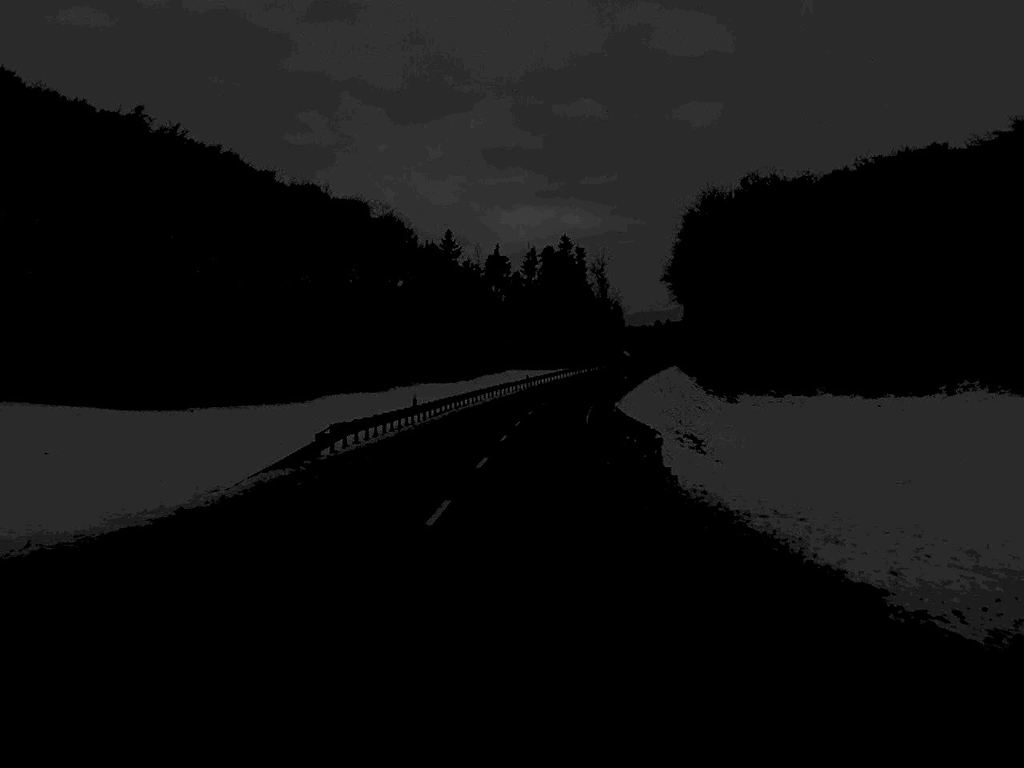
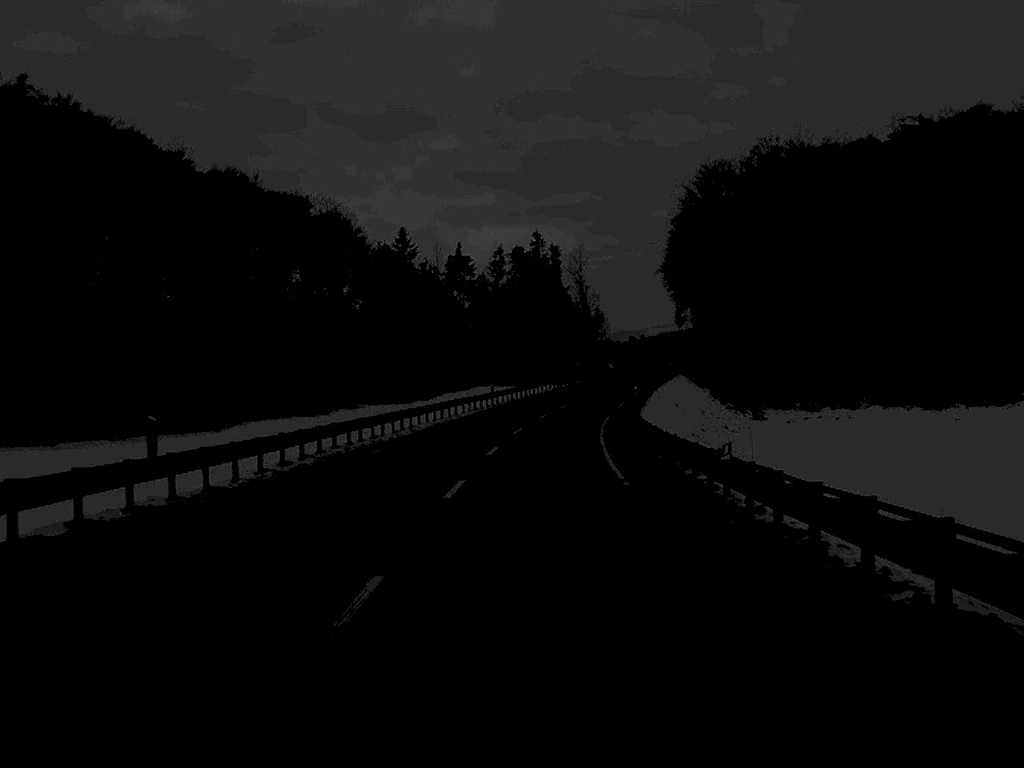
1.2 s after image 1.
(+0.4, +31.8) m; +1°
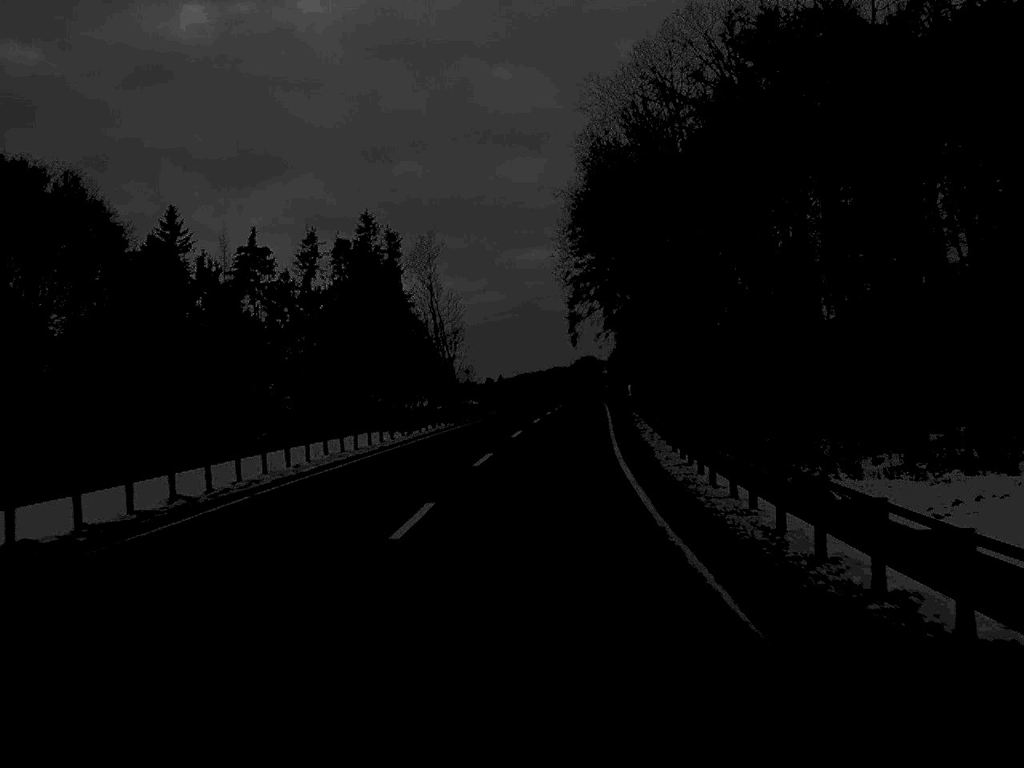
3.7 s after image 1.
(+3.1, +64.9) m; +7°
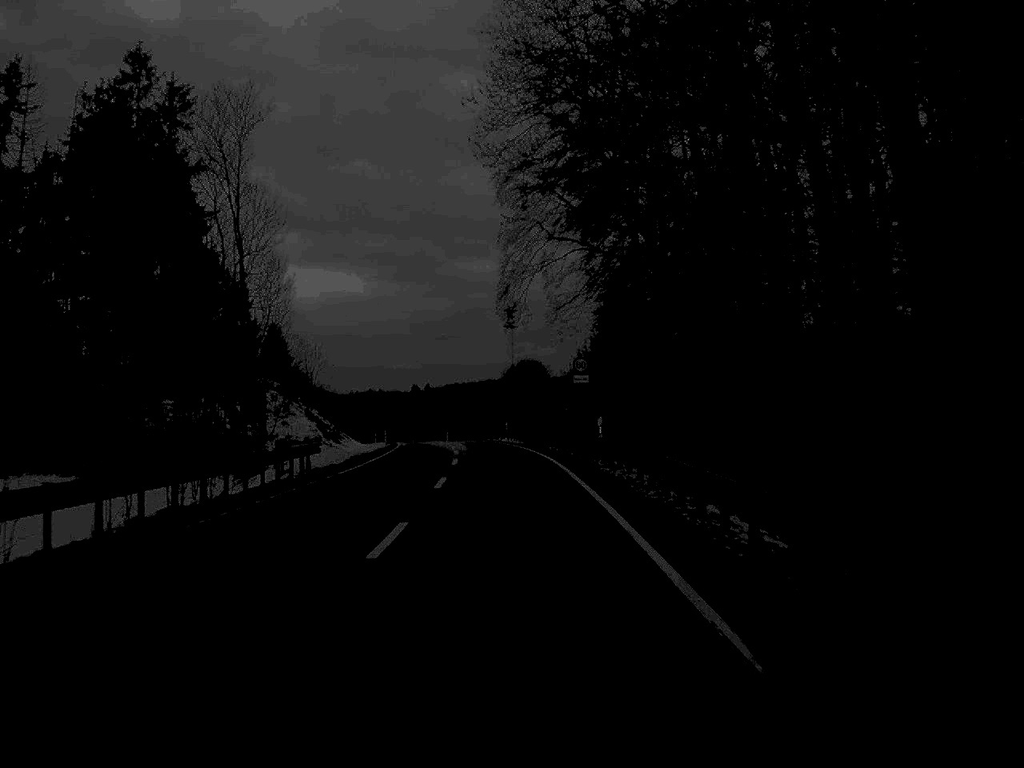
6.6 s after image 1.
(+2.9, +71.6) m; +3°
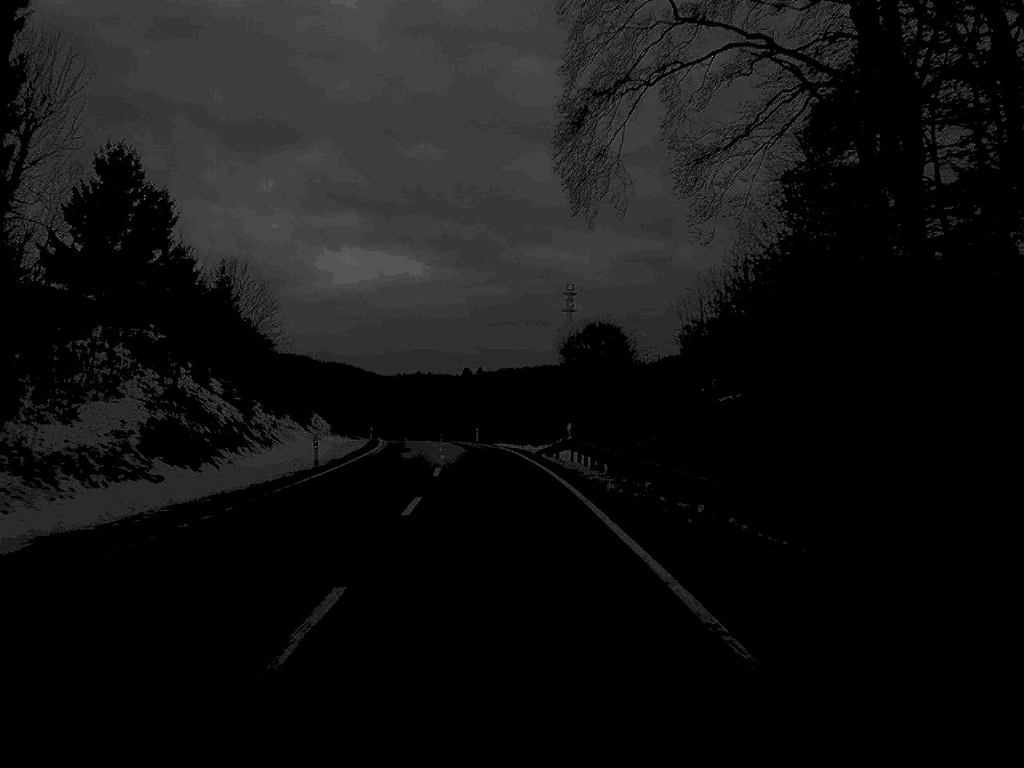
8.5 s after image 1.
(-0.8, +41.9) m; -3°
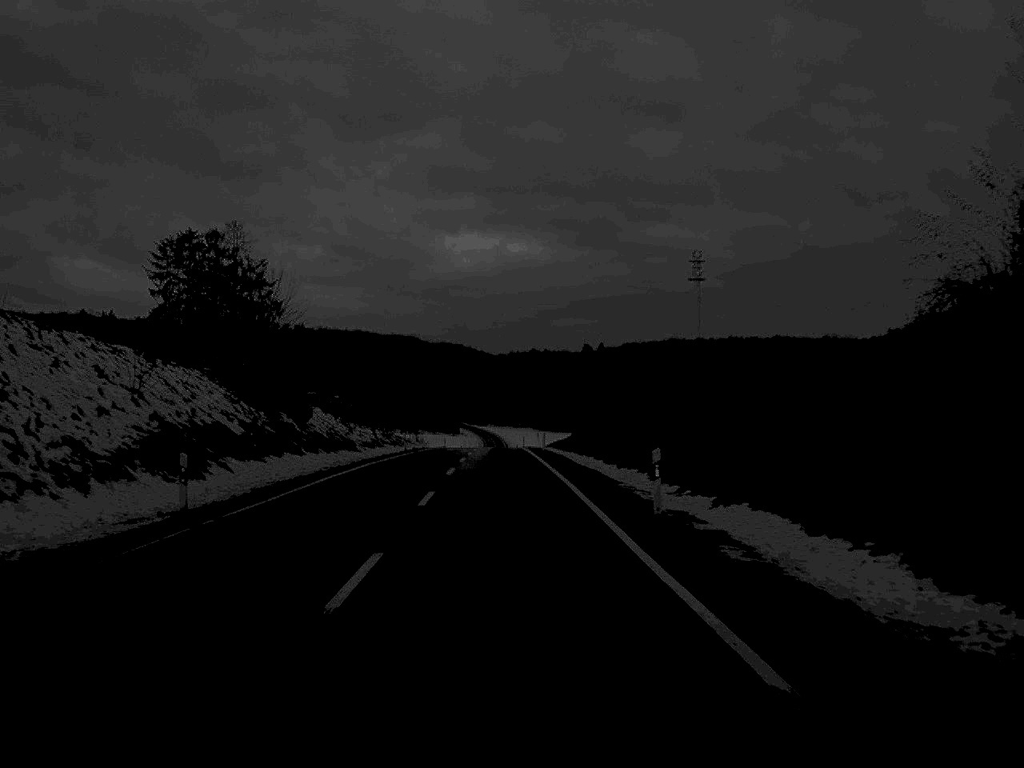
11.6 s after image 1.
(-3.3, +68.6) m; -5°
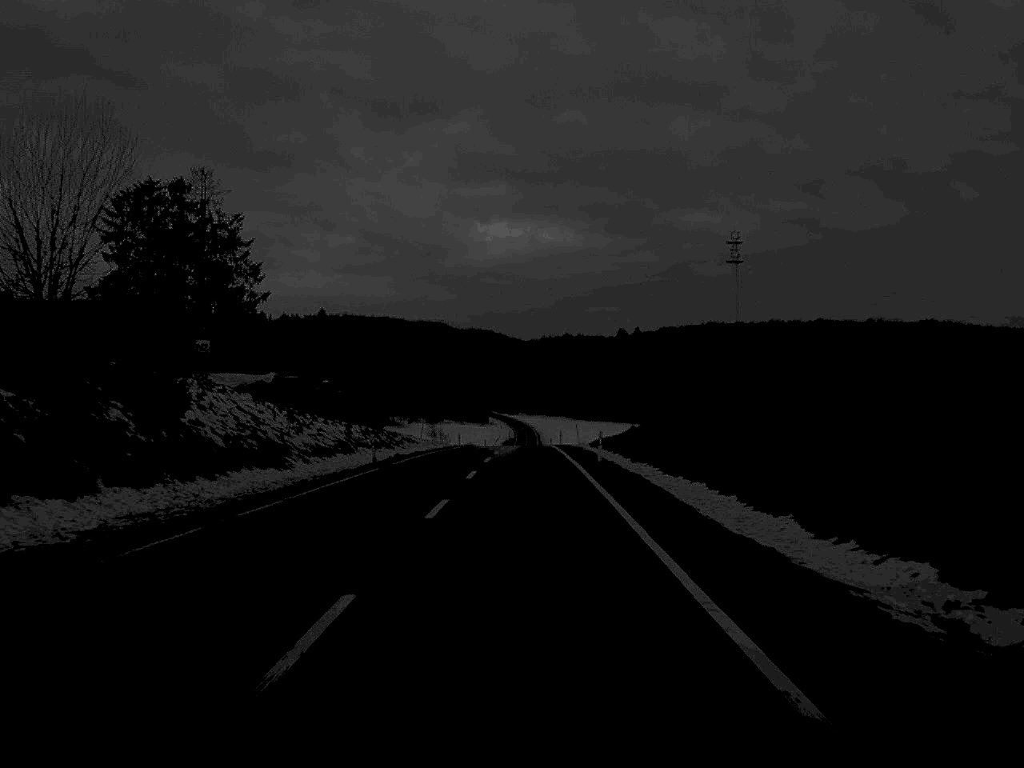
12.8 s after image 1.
(-0.4, +27.1) m; -1°
